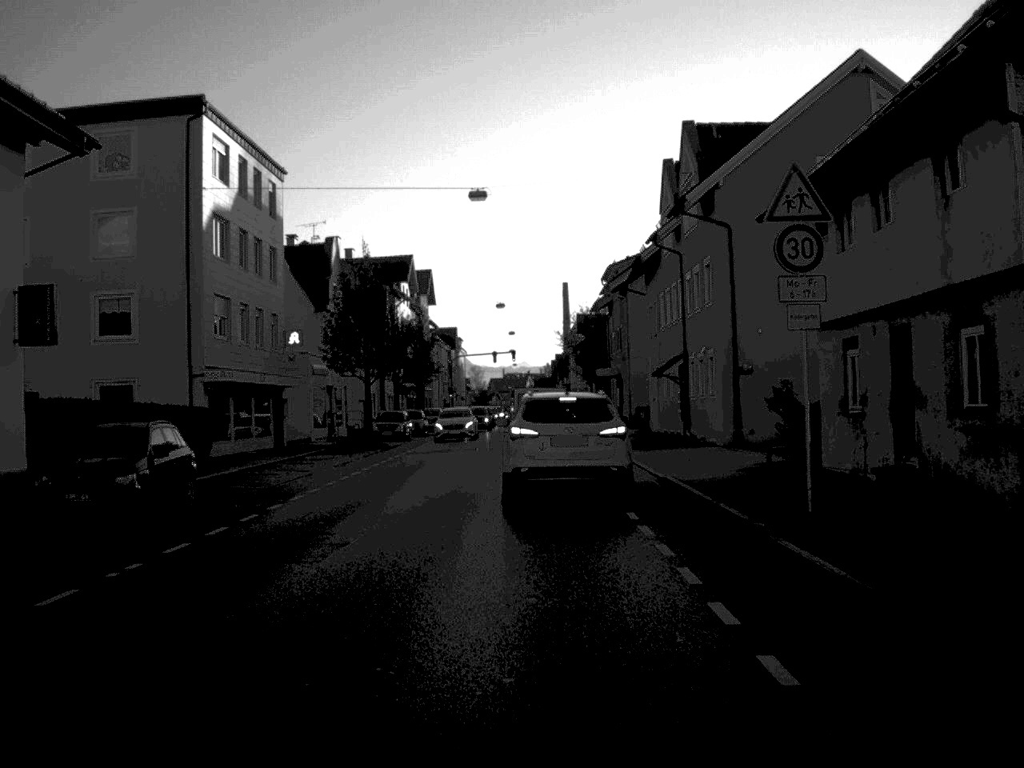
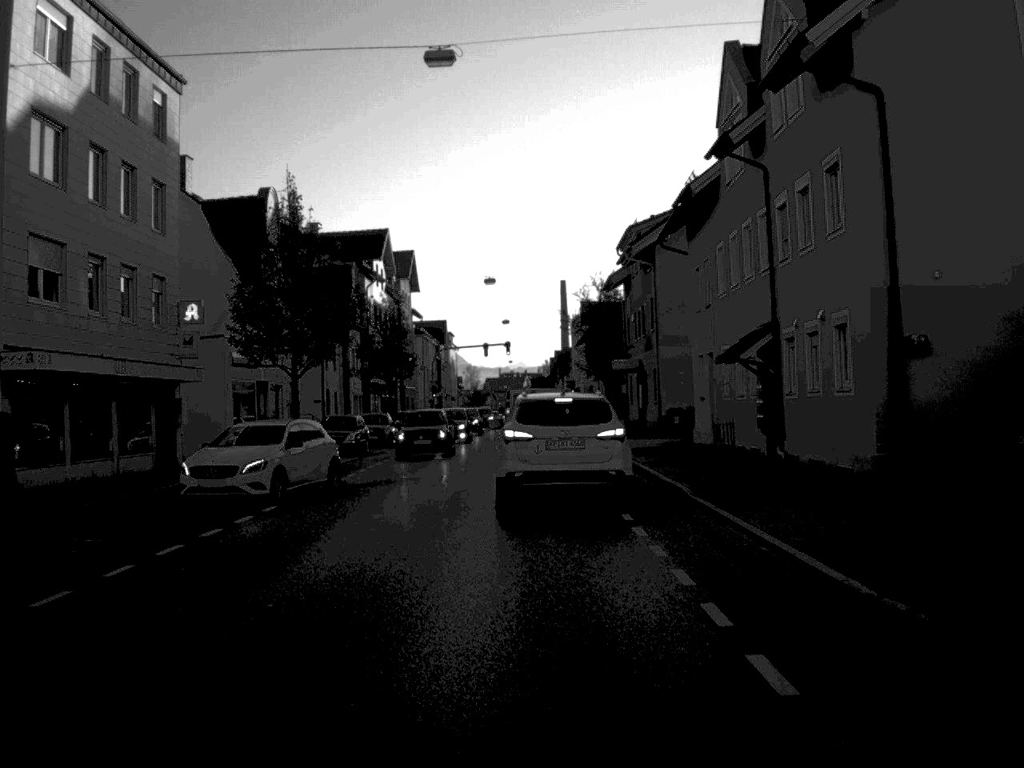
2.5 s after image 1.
(0.0, +15.9) m; 0°
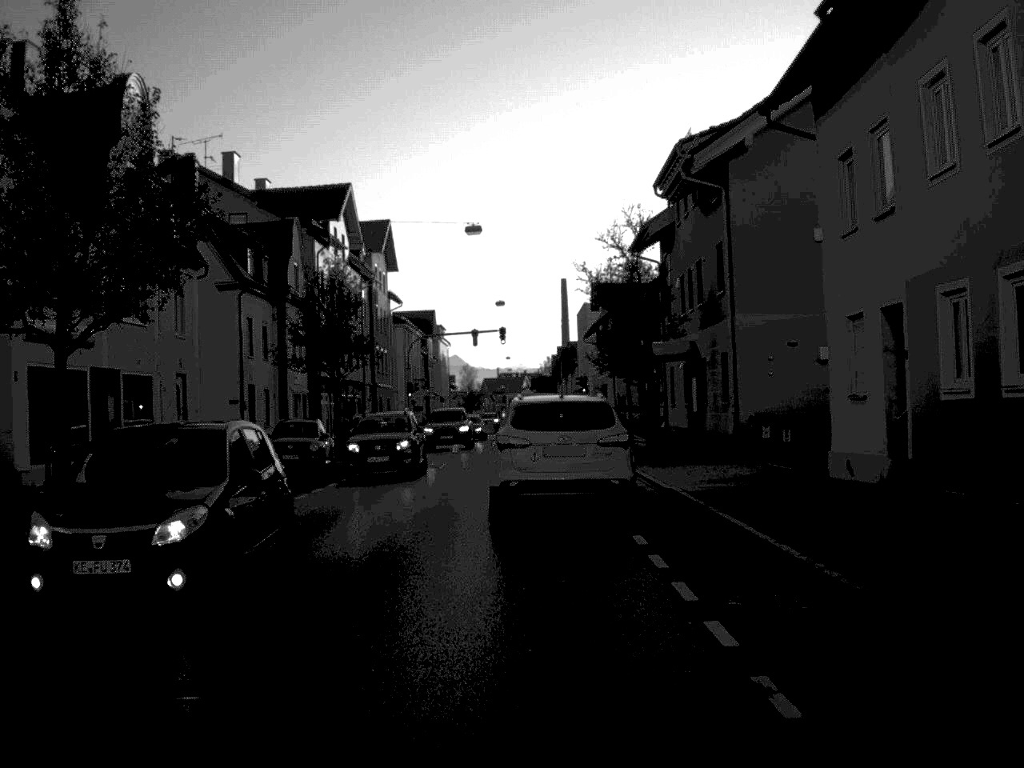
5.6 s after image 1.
(0.0, +18.5) m; 0°
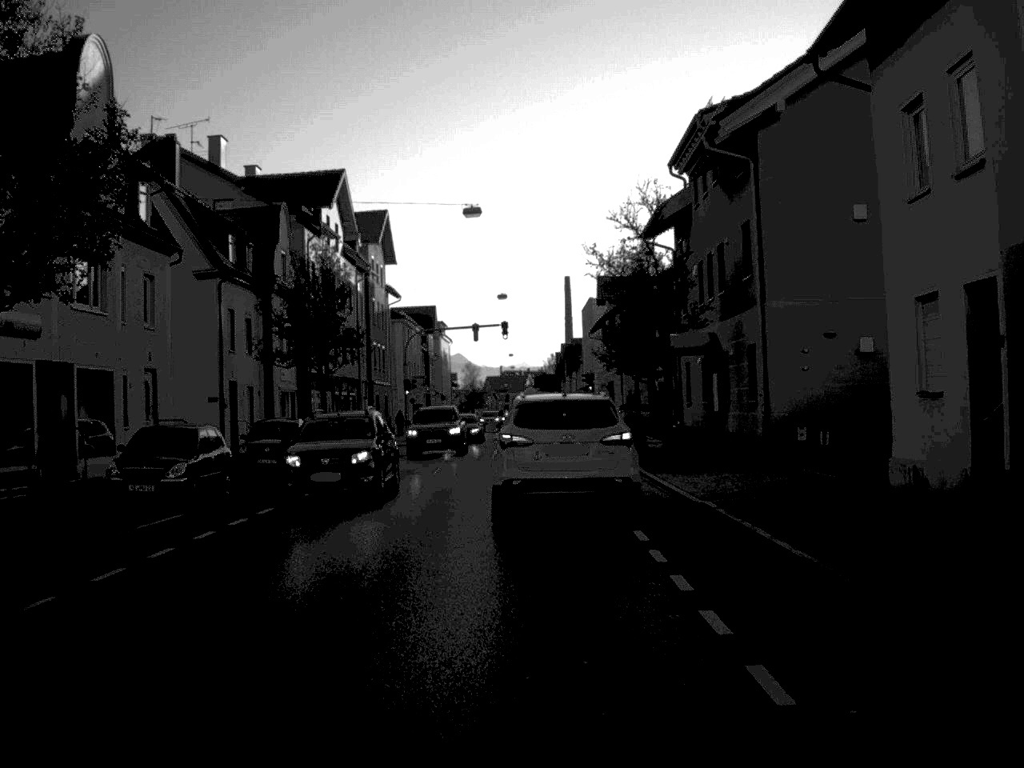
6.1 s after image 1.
(0.0, +3.6) m; 0°
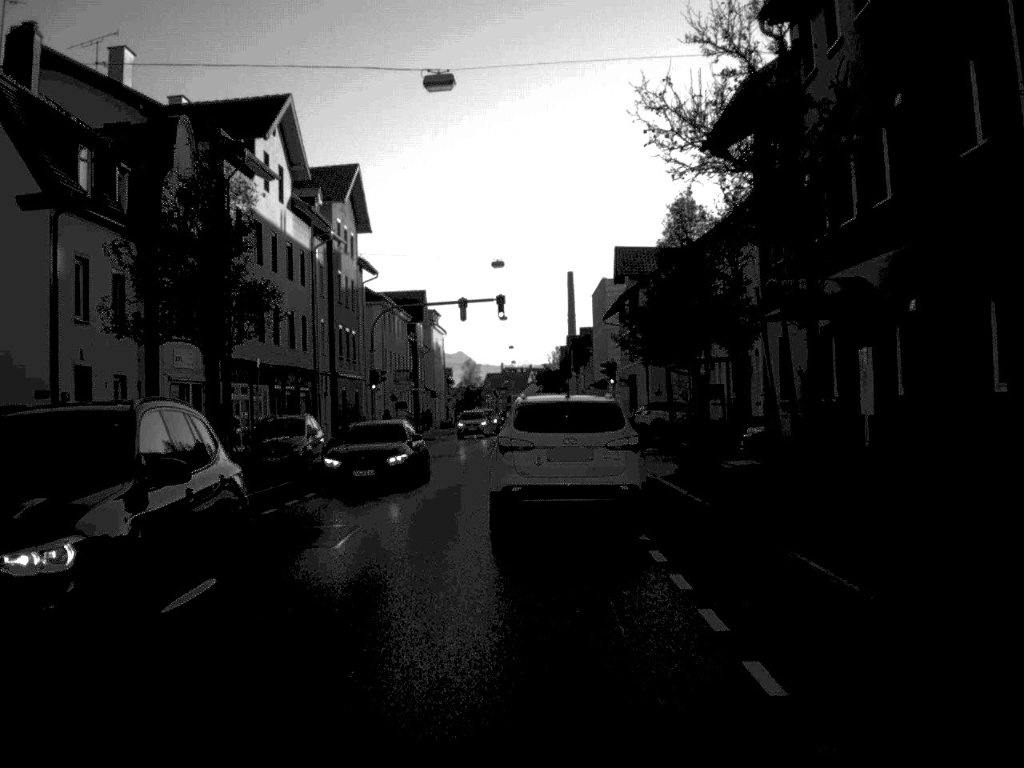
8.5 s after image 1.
(0.0, +15.7) m; 0°
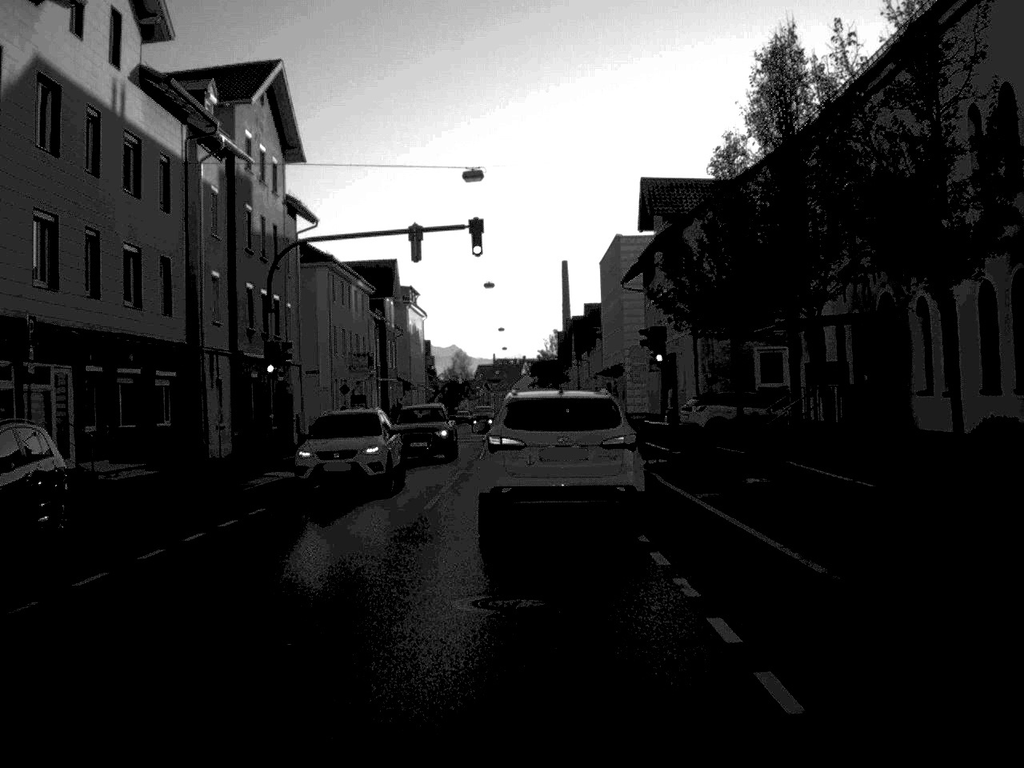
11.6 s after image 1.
(0.0, +20.4) m; 0°
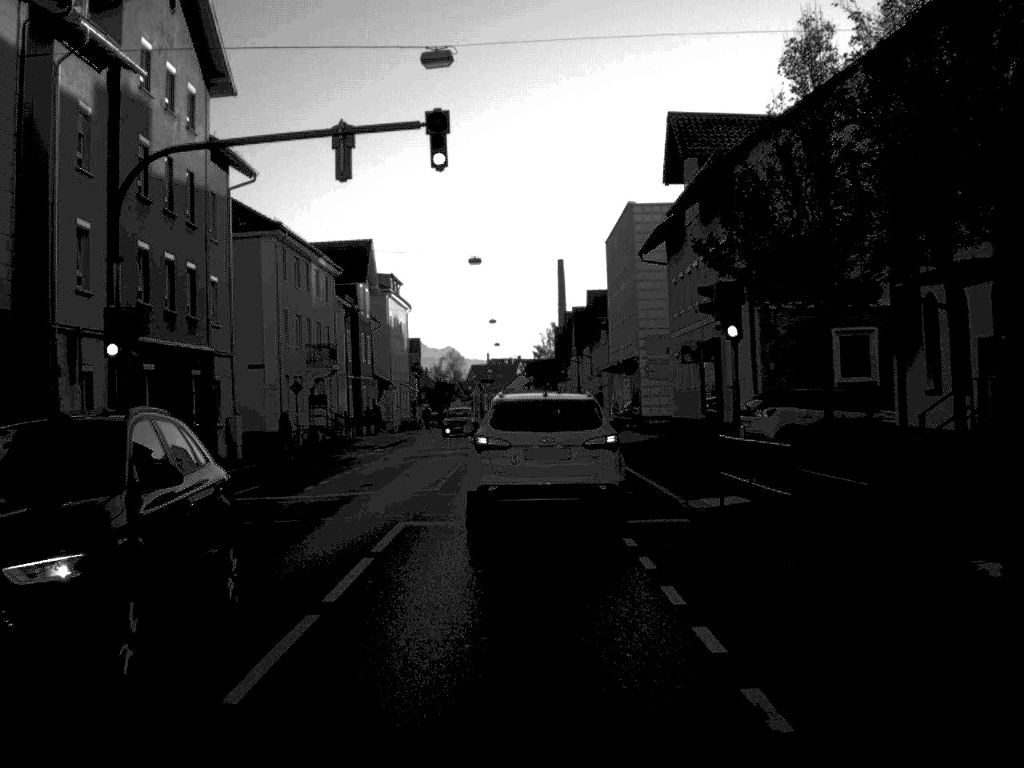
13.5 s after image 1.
(0.0, +12.2) m; 0°
